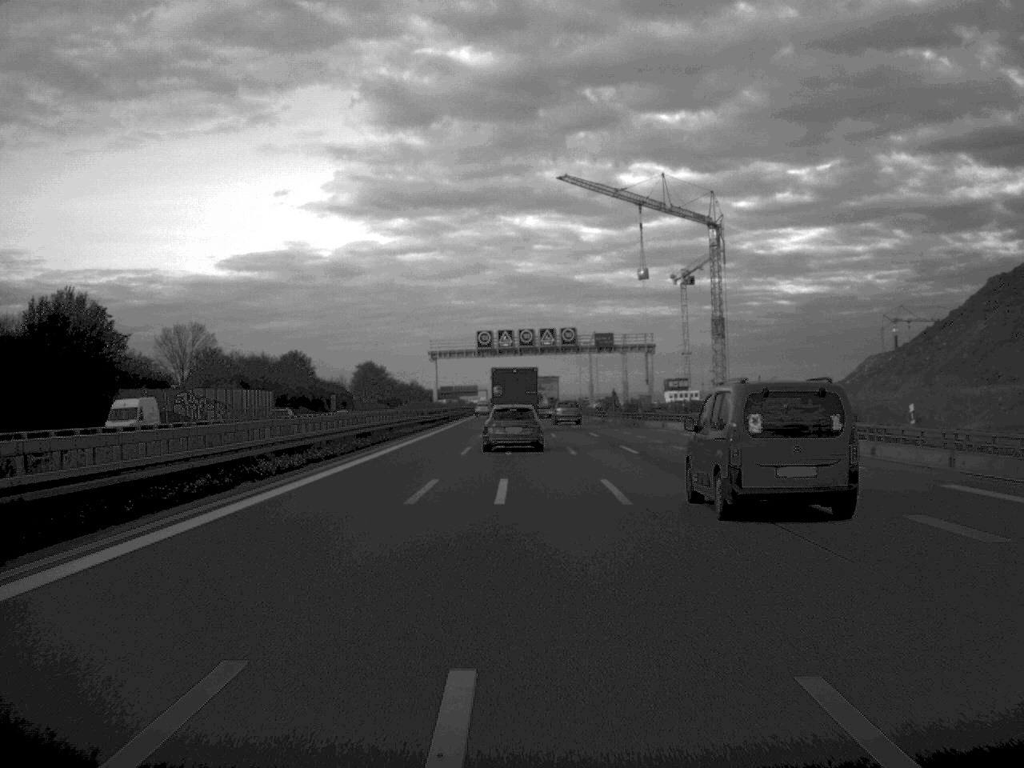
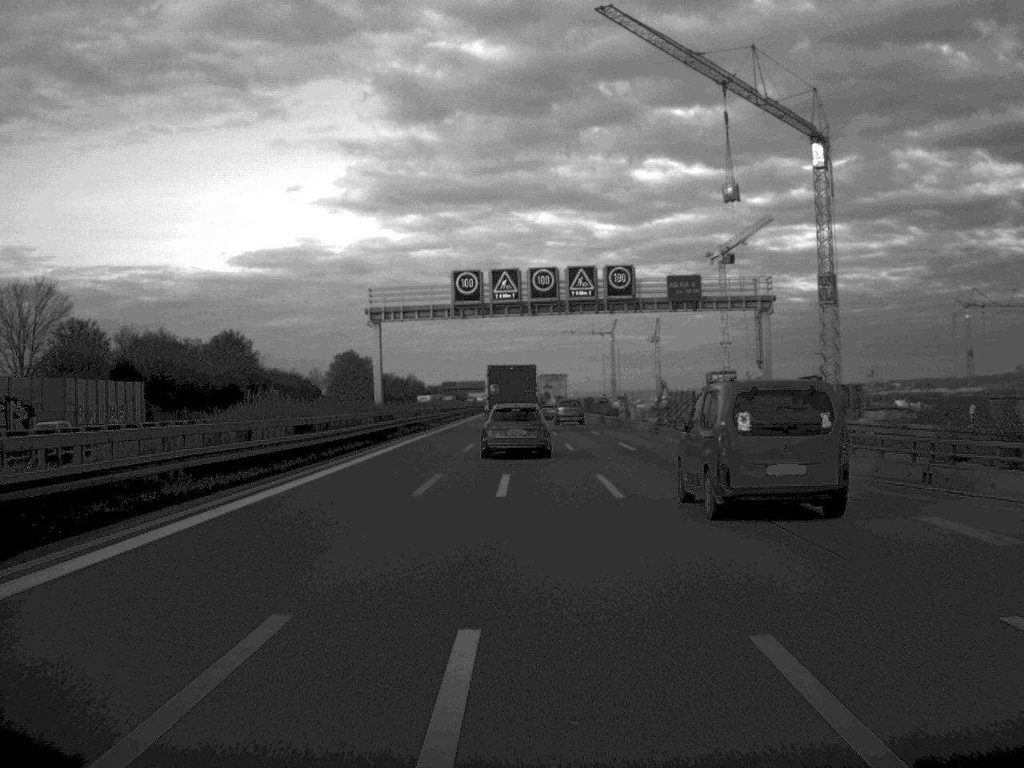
(-0.3, +52.4) m; -1°
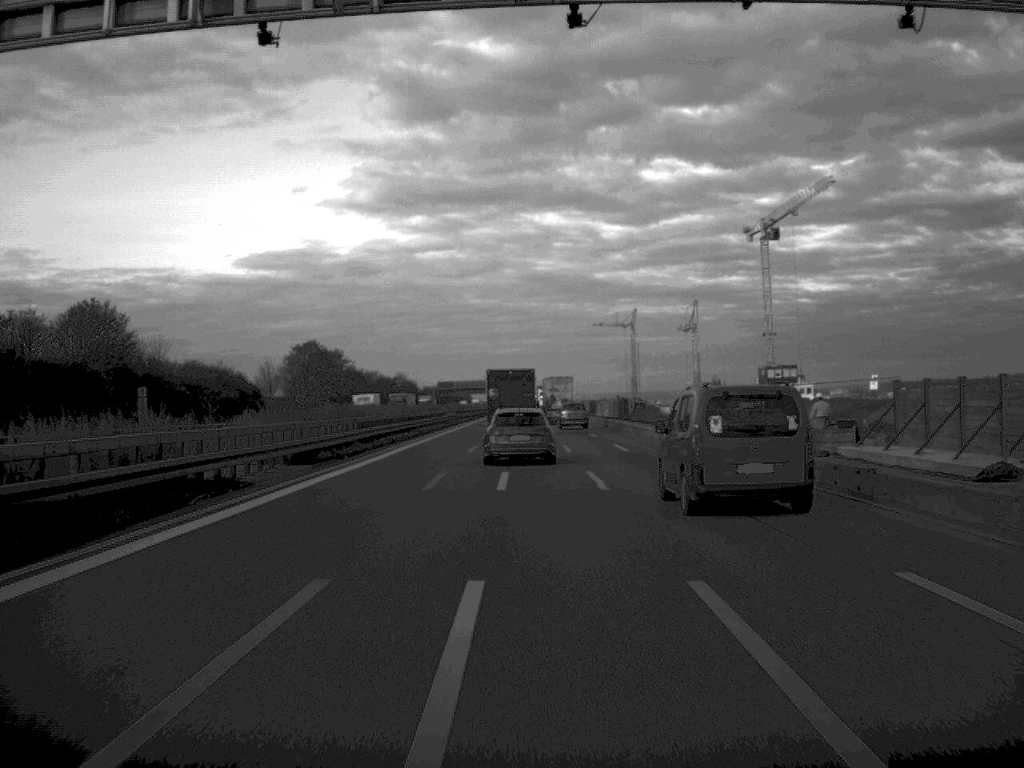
(-0.1, +51.1) m; 0°
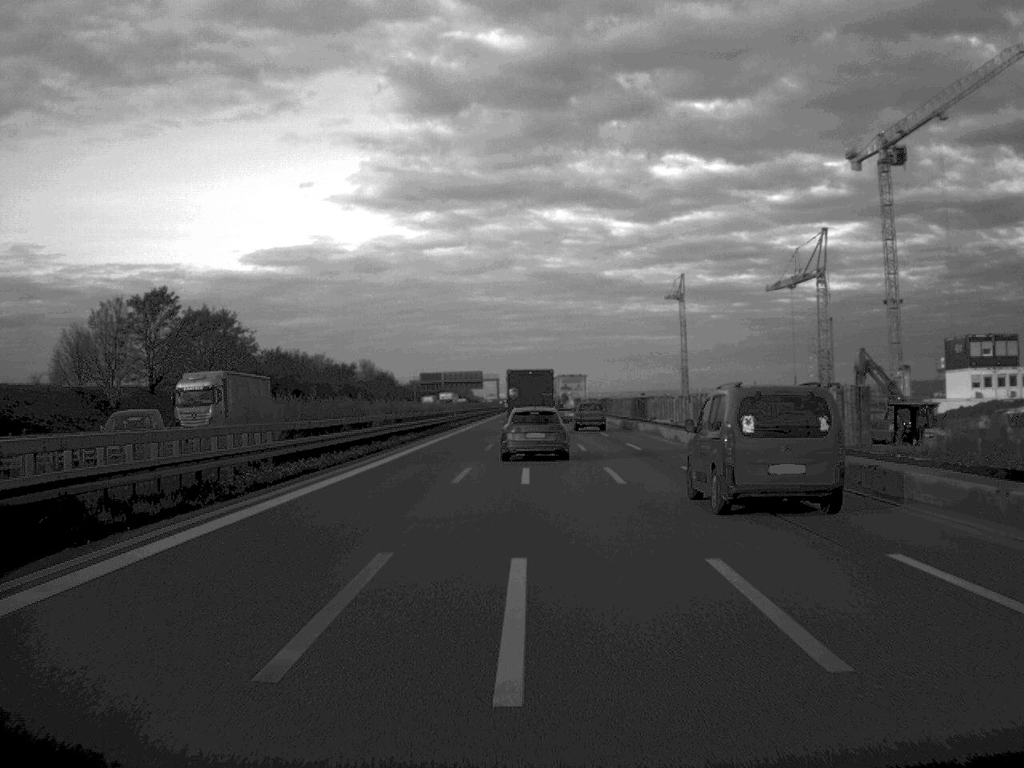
(-0.5, +88.2) m; 0°
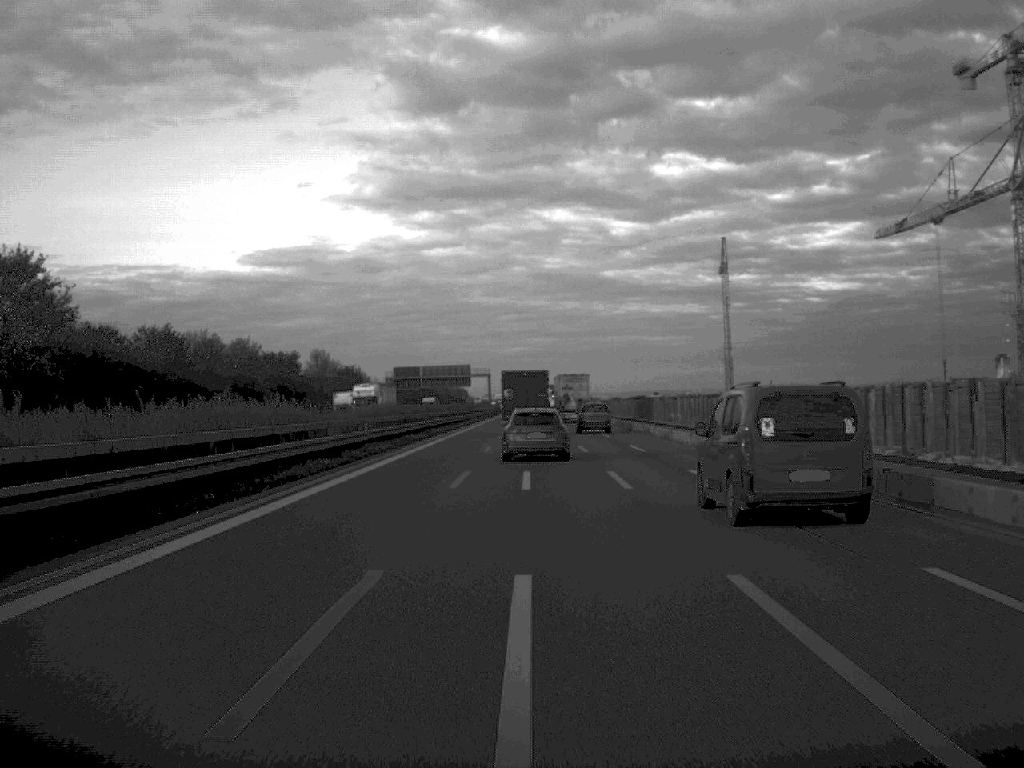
(+0.1, +55.1) m; 0°
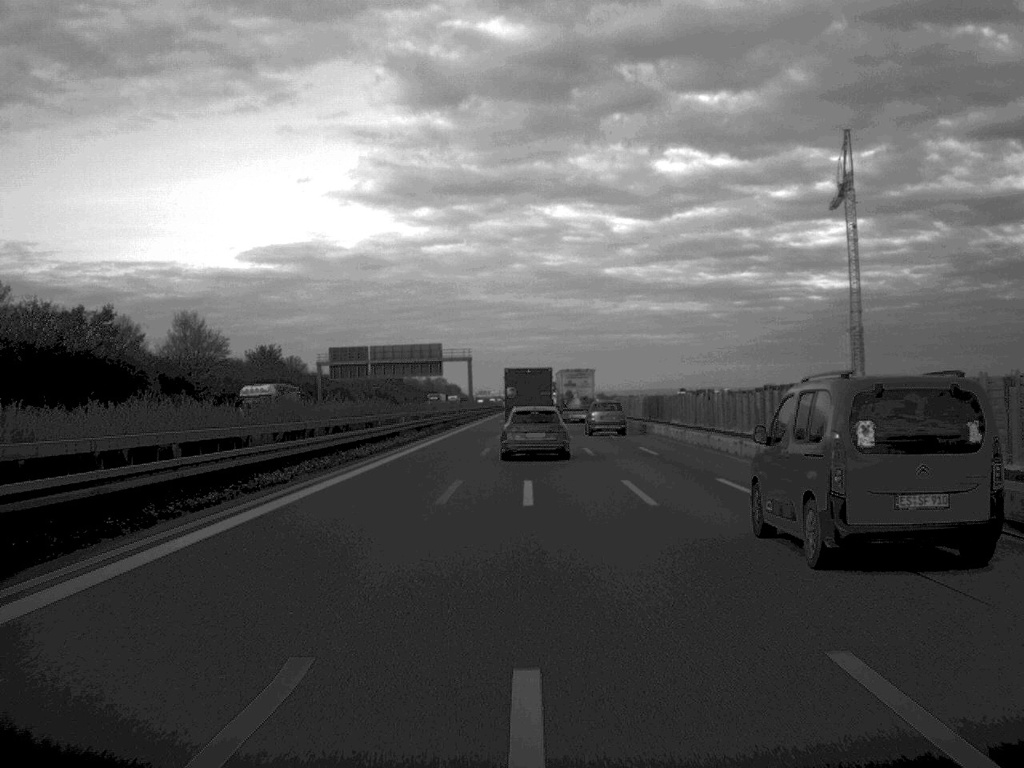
(+0.1, +75.8) m; 0°
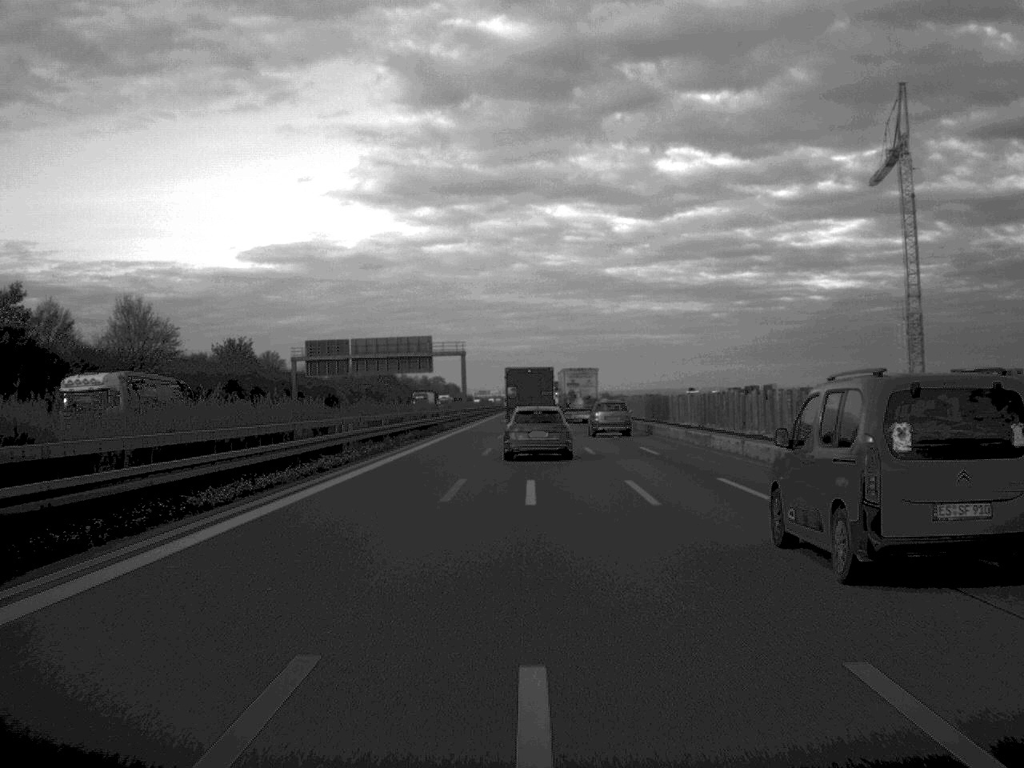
(0.0, +18.0) m; 0°
